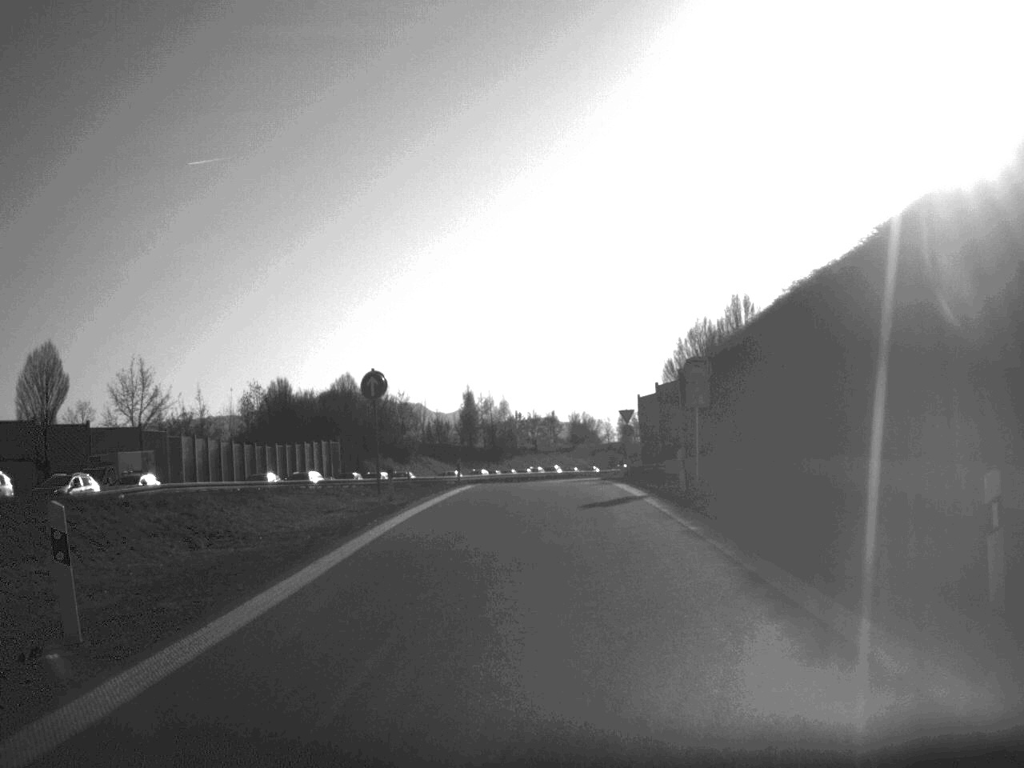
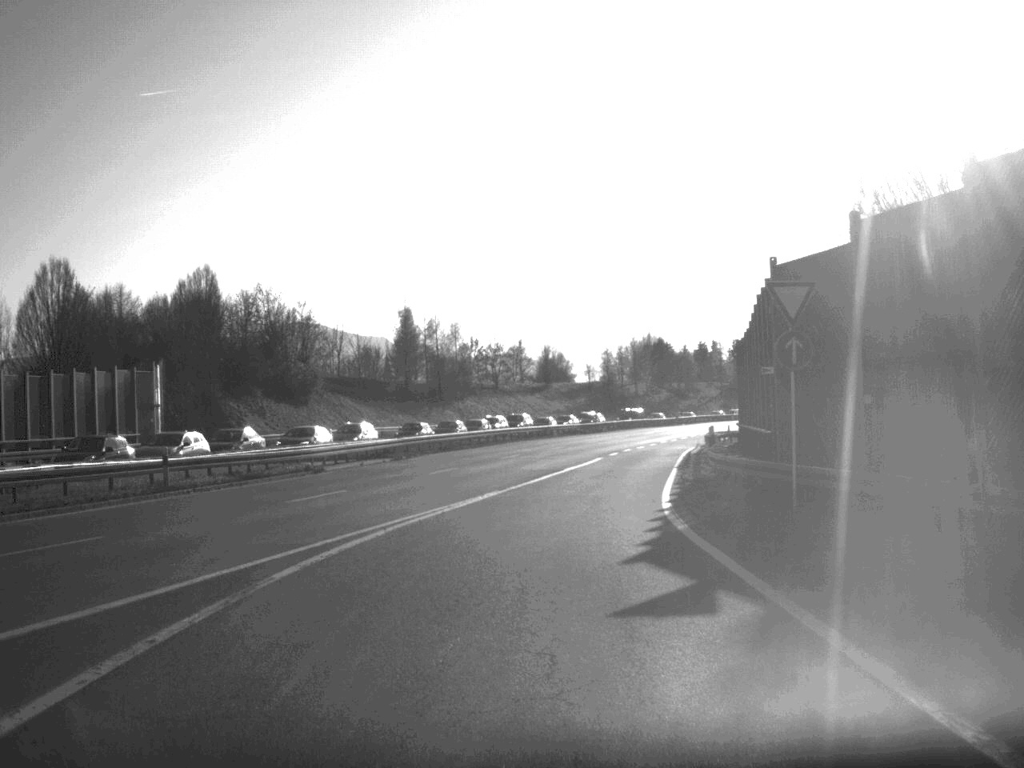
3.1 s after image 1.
(+0.4, +46.8) m; +2°
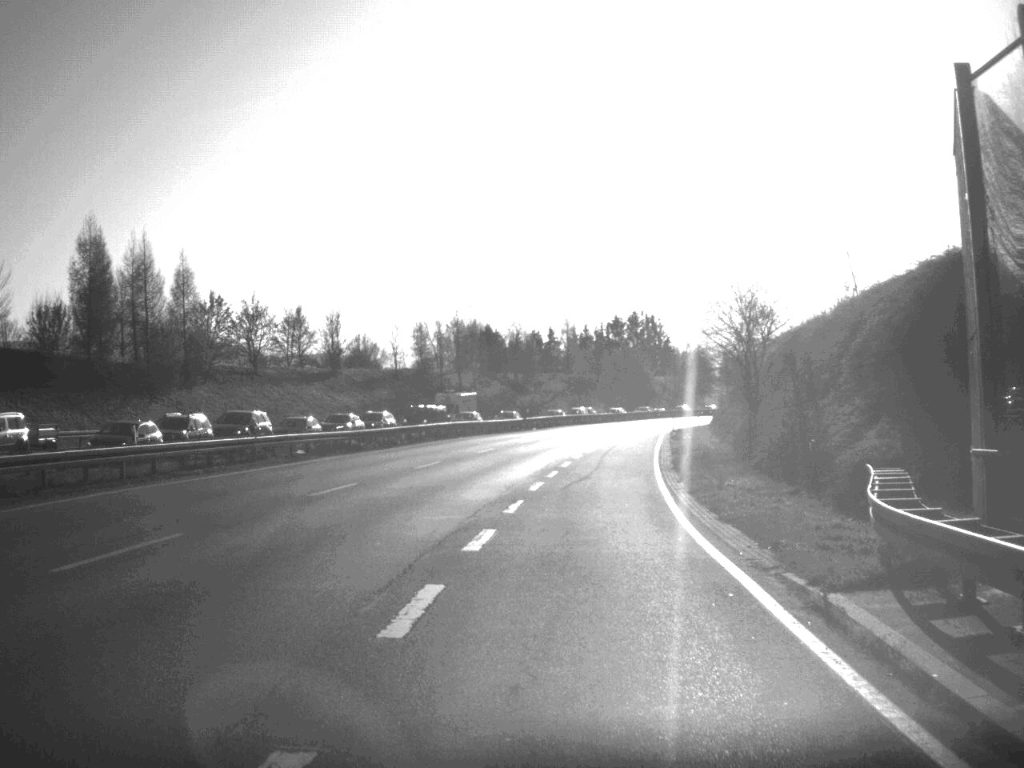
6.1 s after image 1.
(+3.9, +48.2) m; +8°
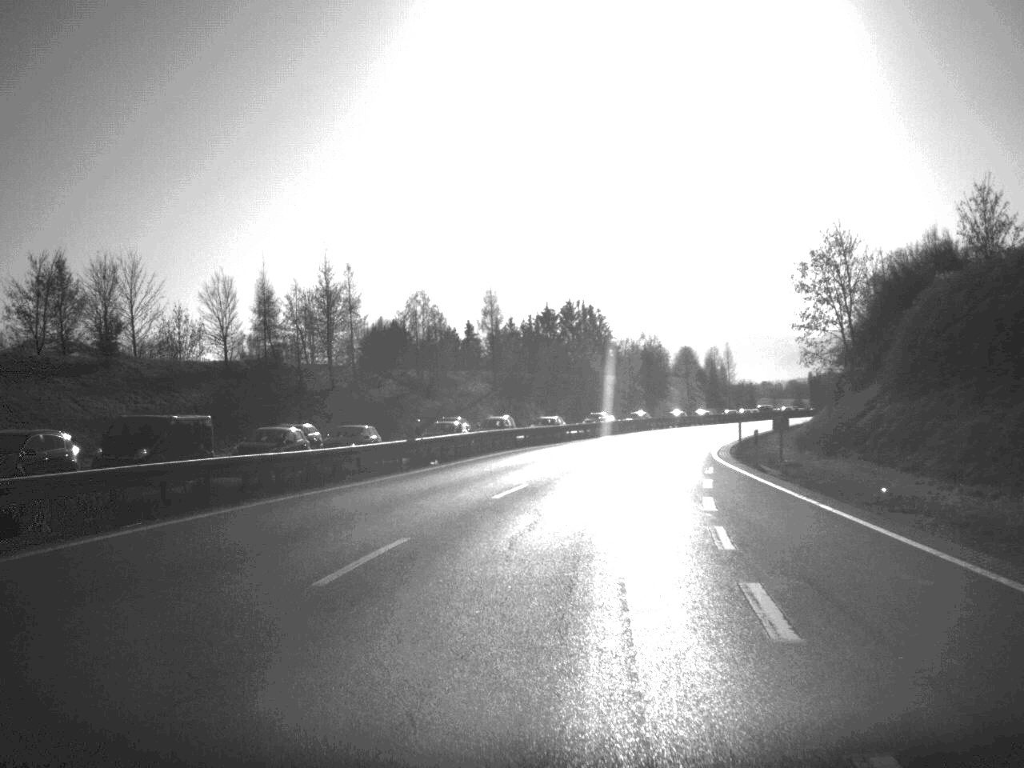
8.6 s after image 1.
(+0.8, +48.1) m; +4°
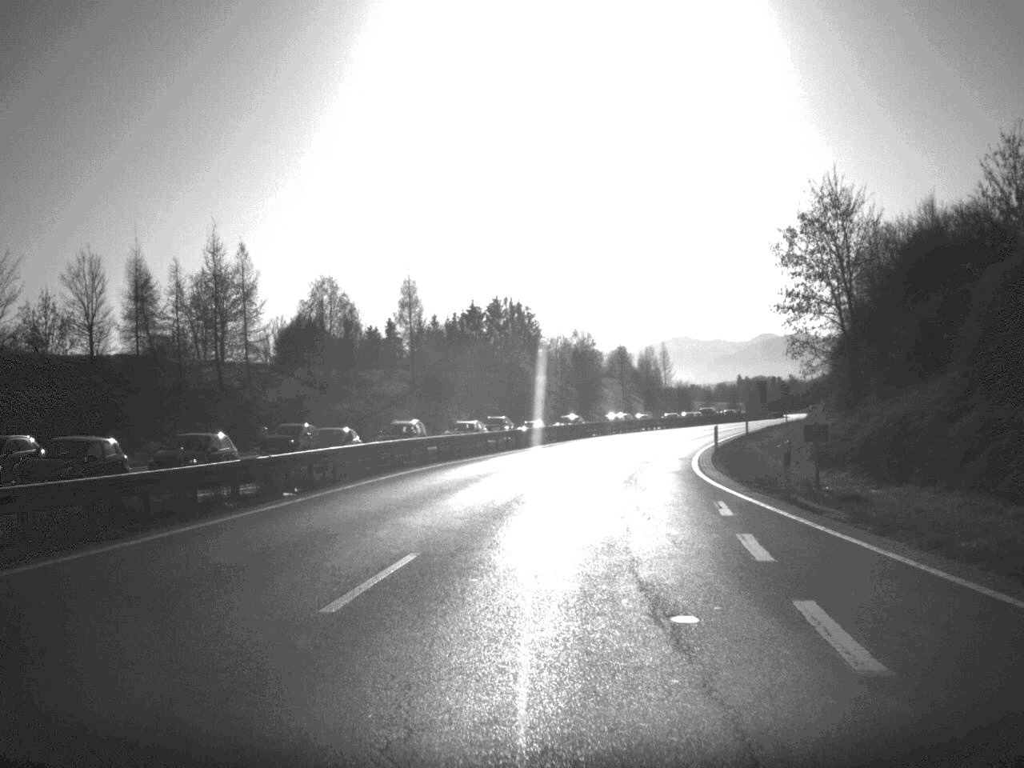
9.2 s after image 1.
(+0.4, +13.1) m; +3°
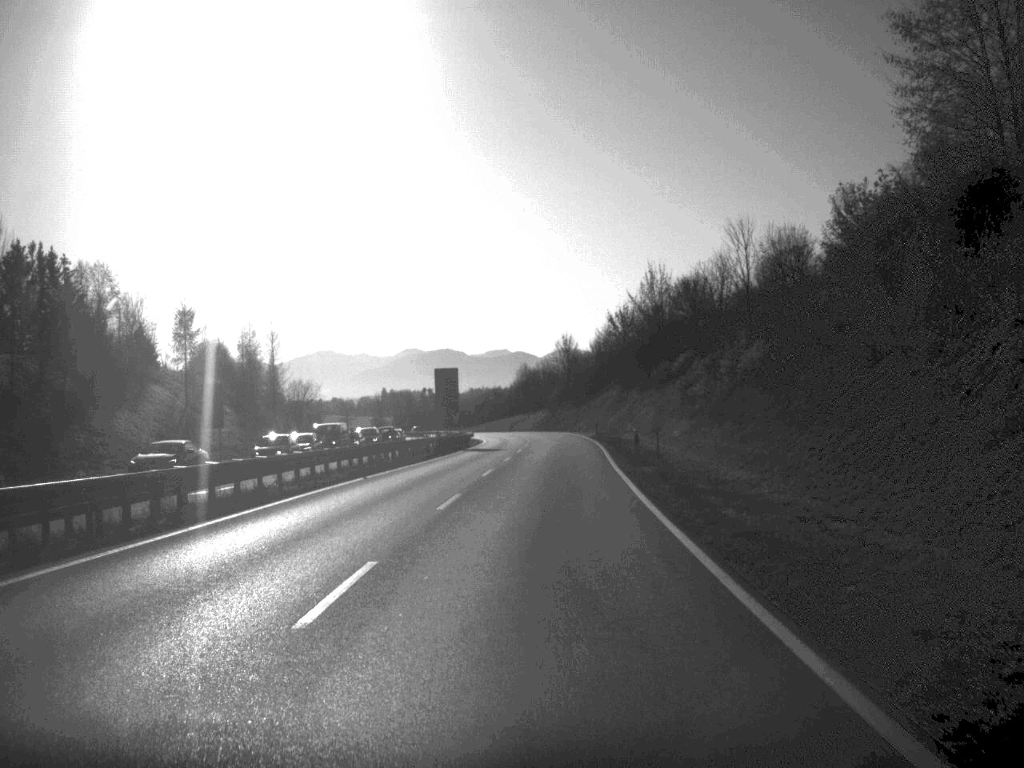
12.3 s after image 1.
(+12.6, +82.7) m; +16°
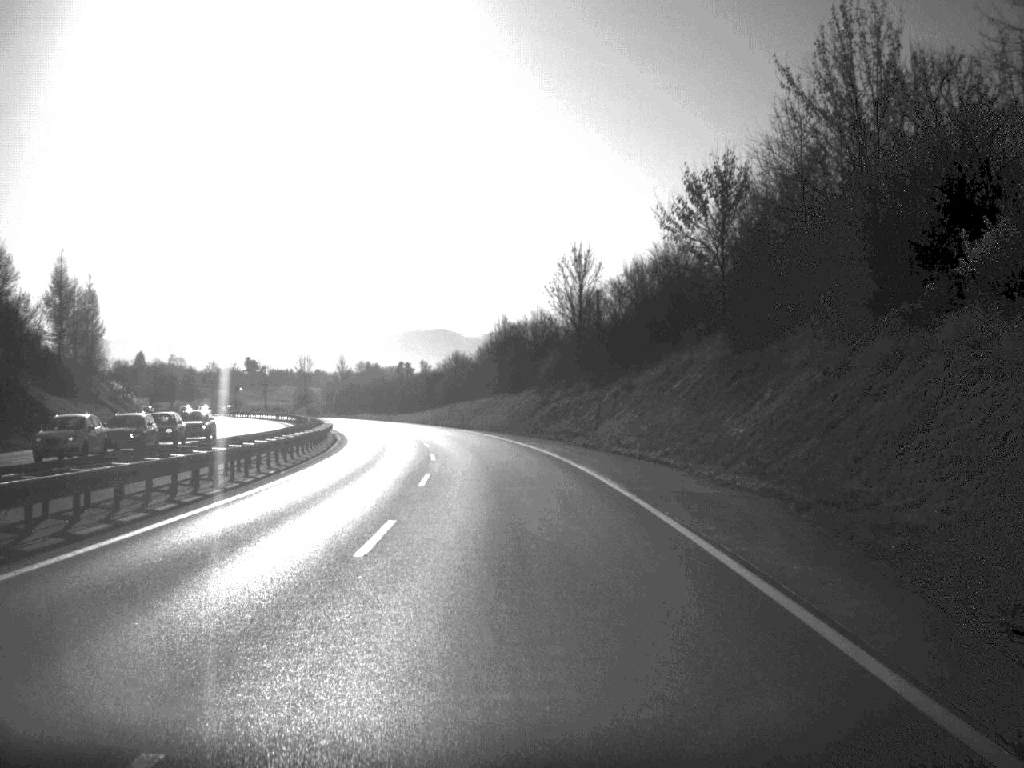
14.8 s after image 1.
(+1.6, +80.1) m; 0°
